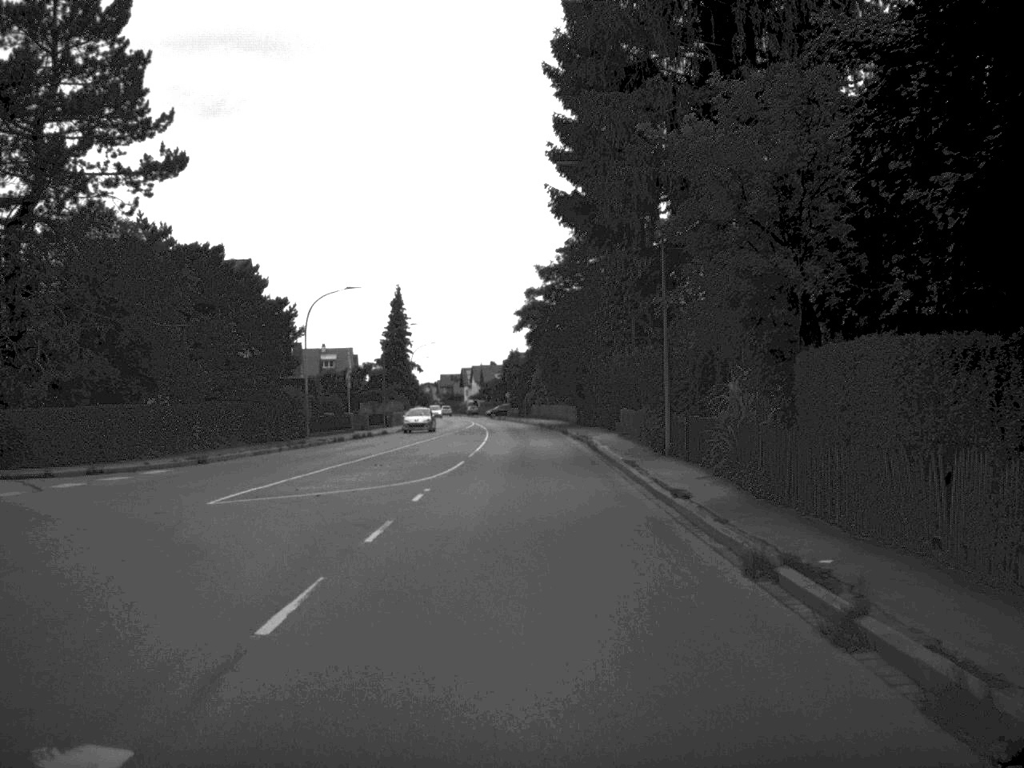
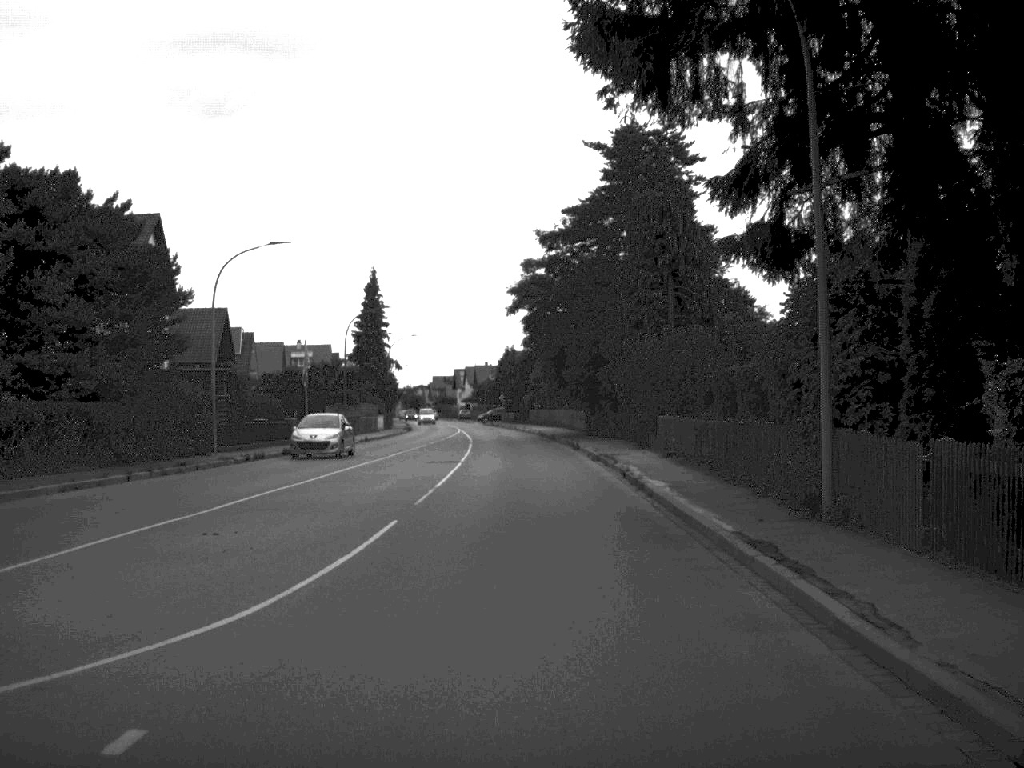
(0.0, +17.3) m; 0°
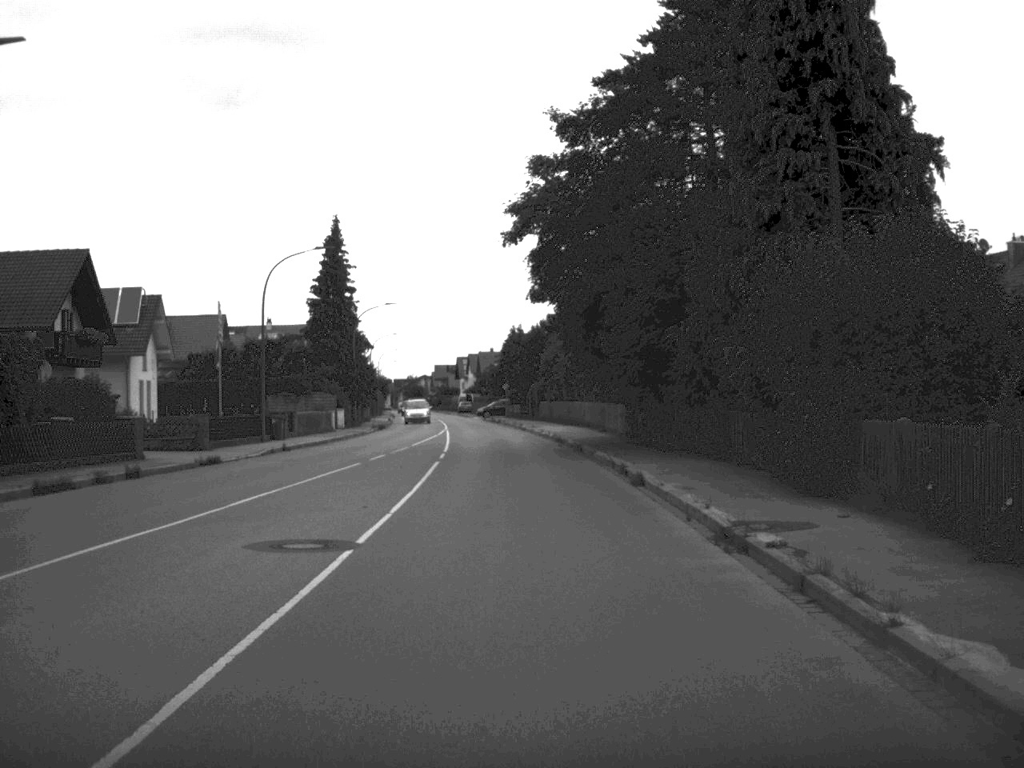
(0.0, +23.6) m; -1°
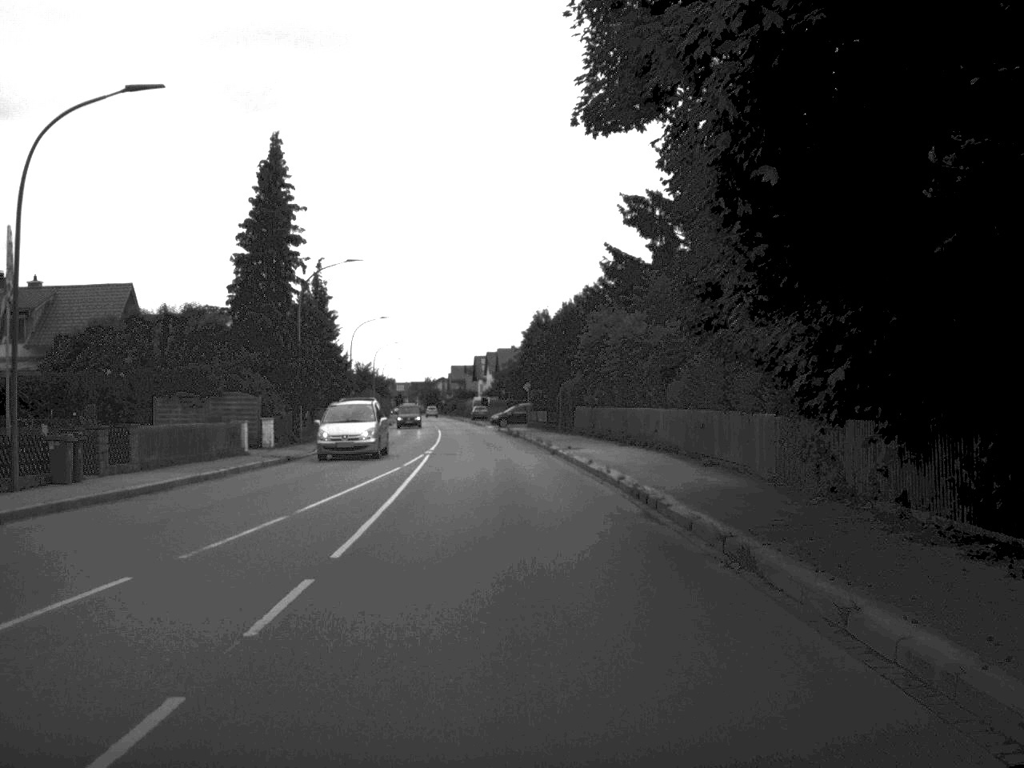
(-0.2, +24.9) m; -1°
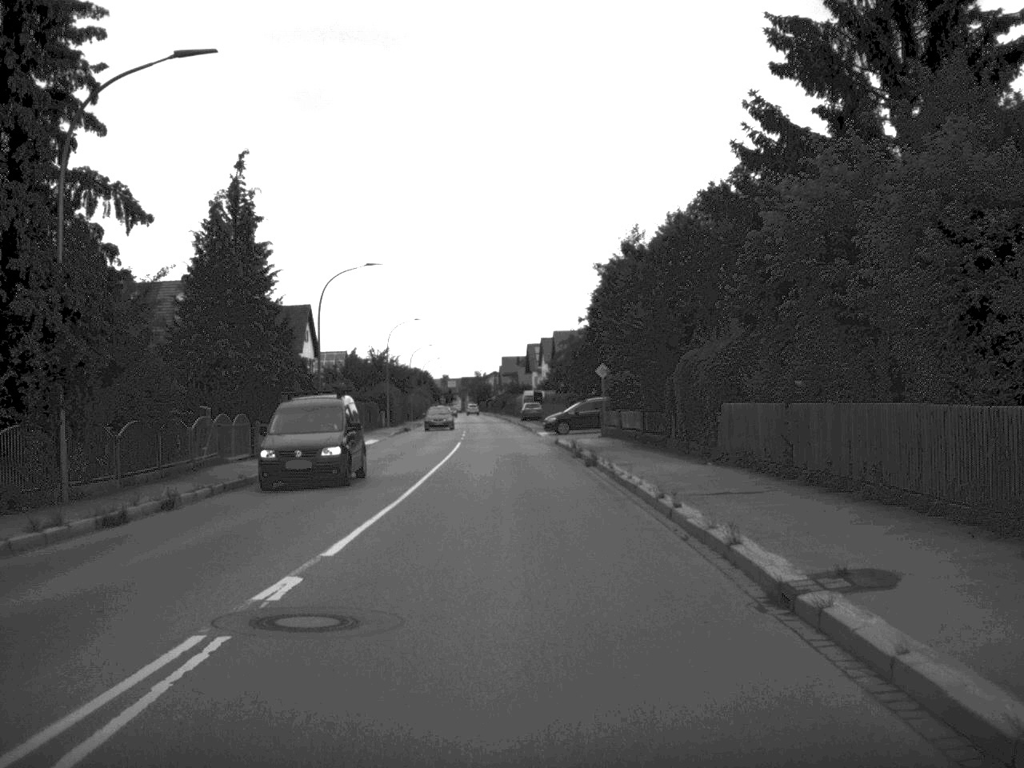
(-0.6, +30.4) m; -3°
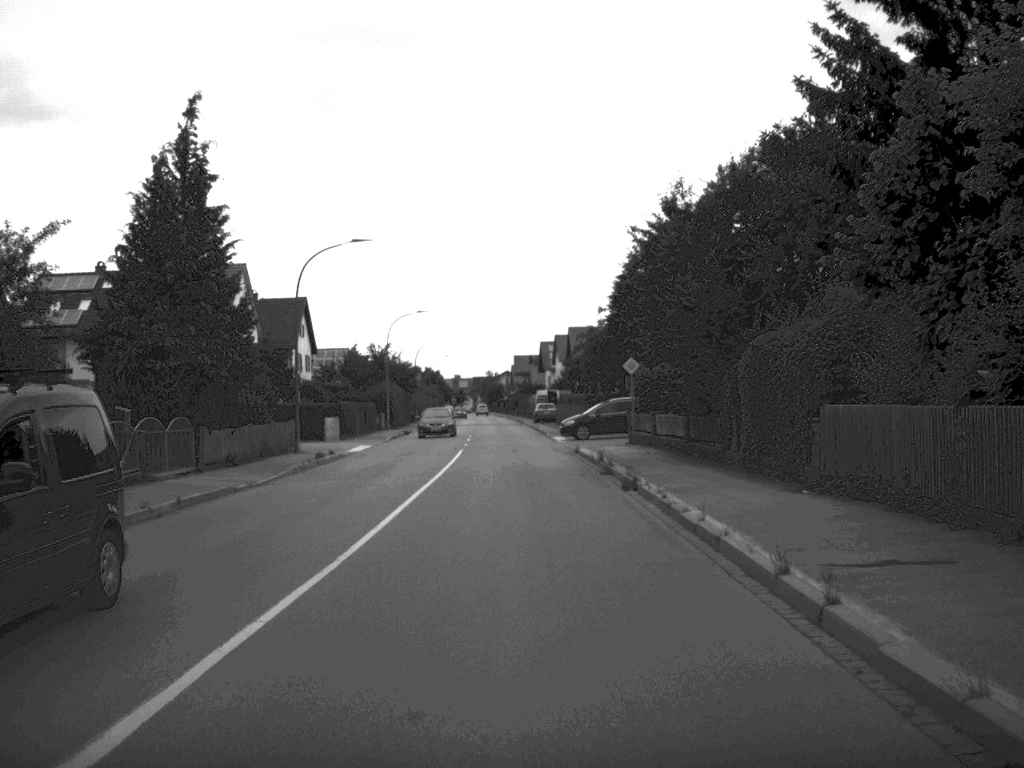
(0.0, +7.8) m; -1°
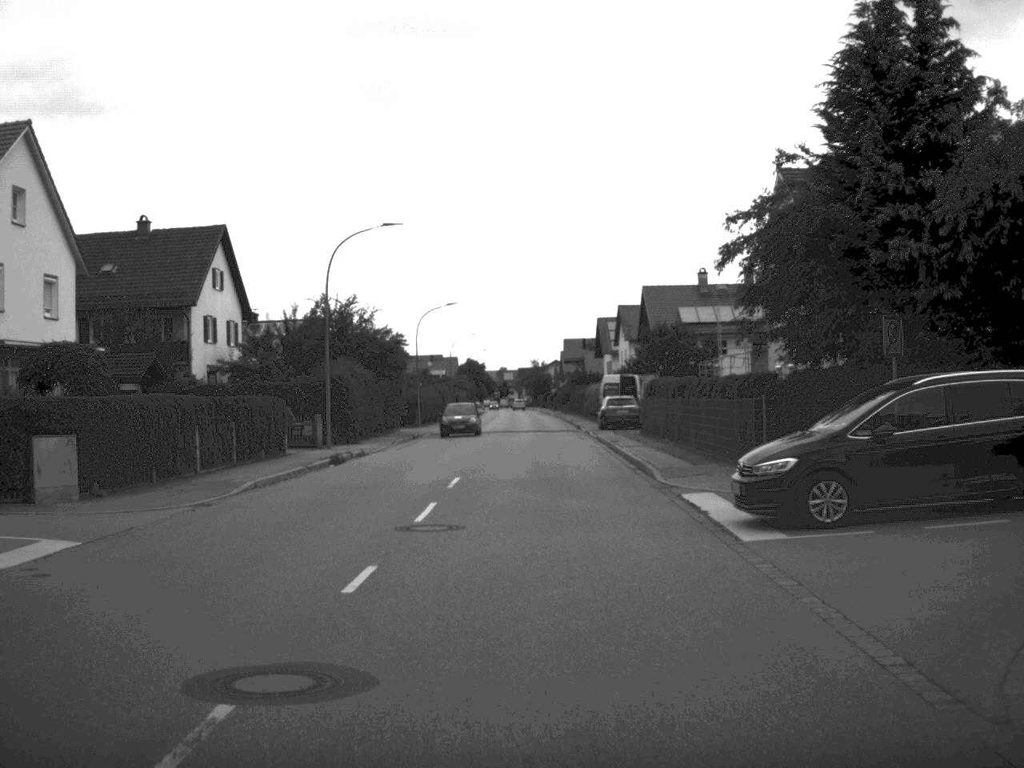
(-0.5, +37.8) m; -2°
